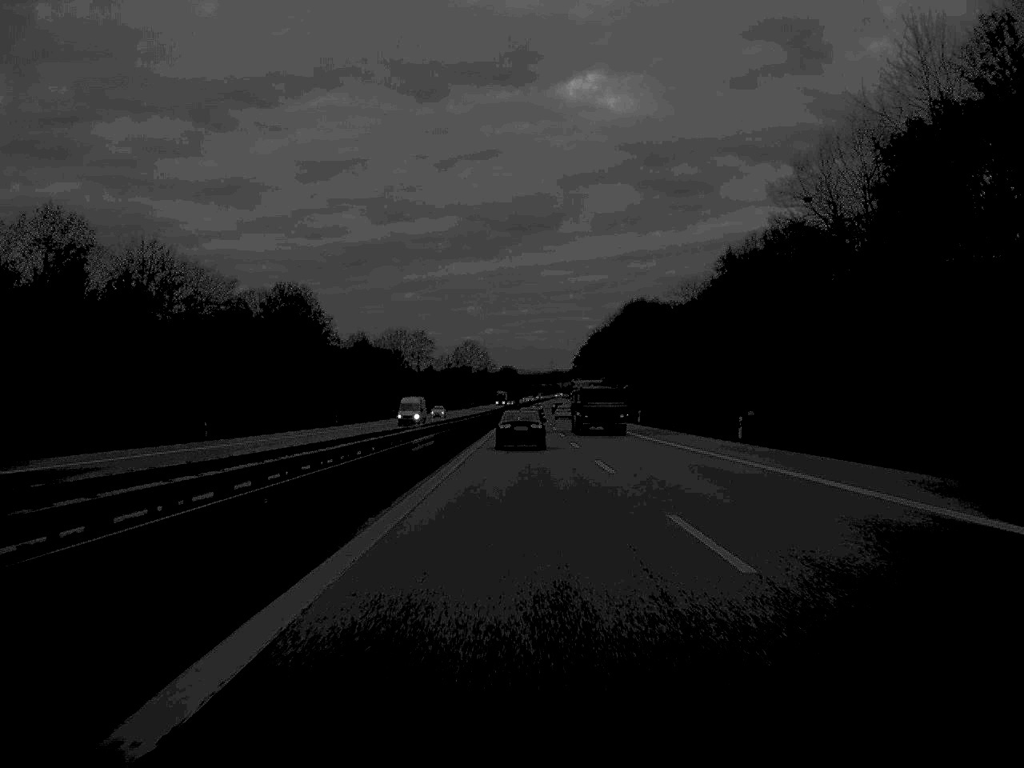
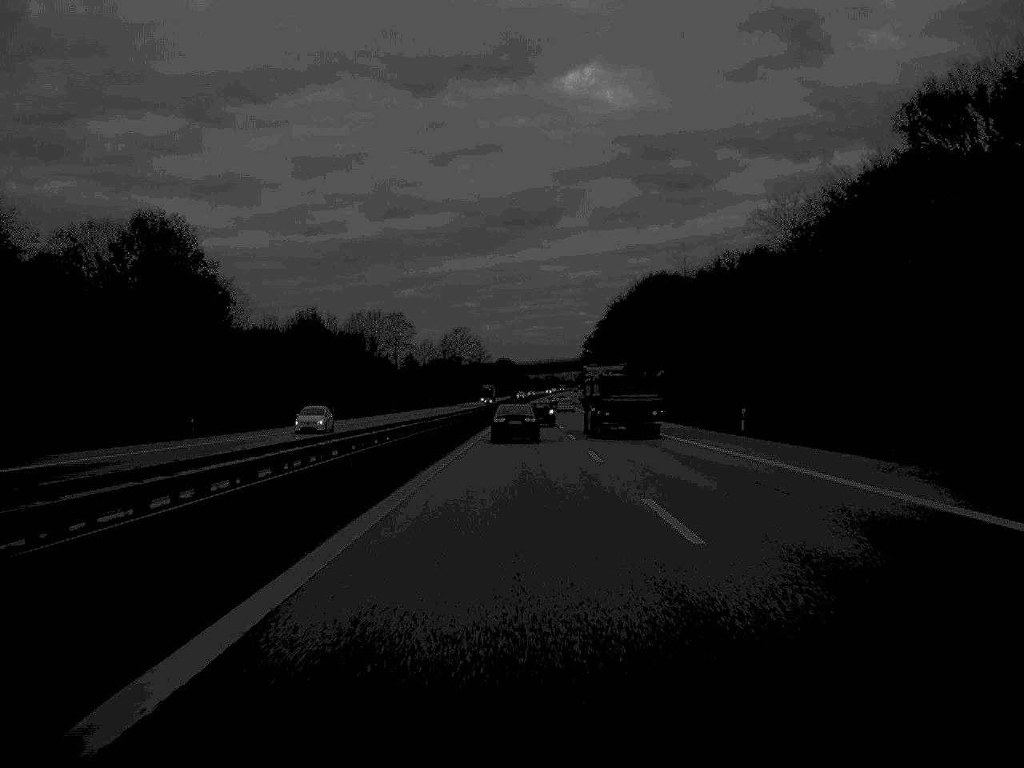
(0.0, +51.6) m; 0°
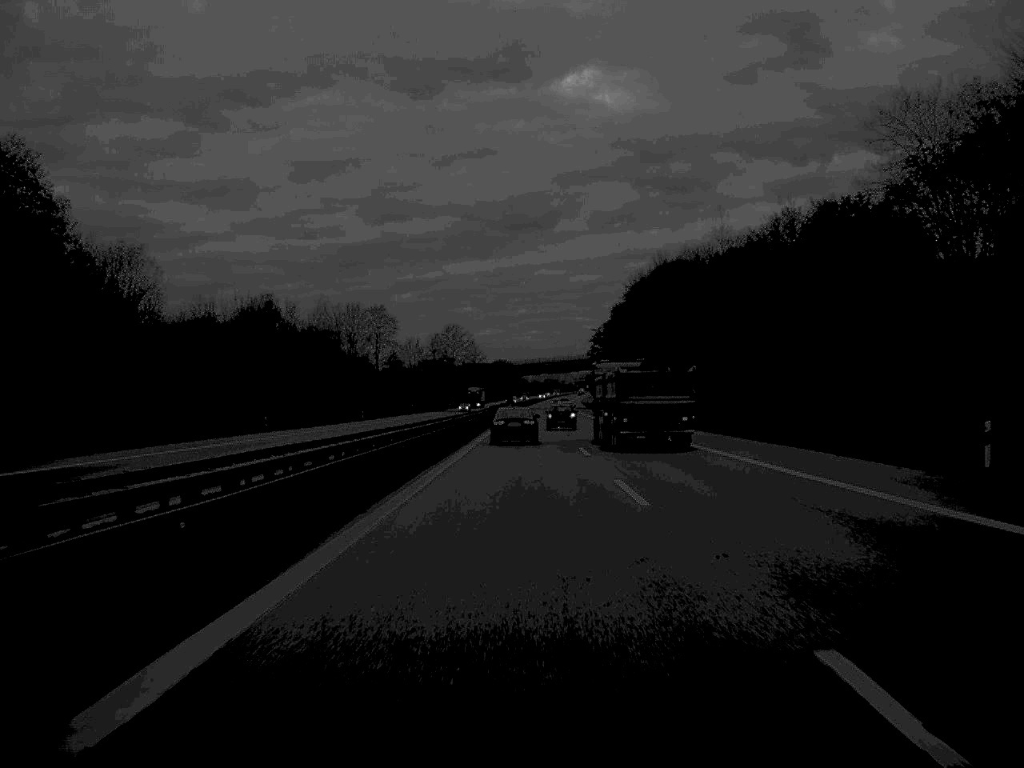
(0.0, +30.0) m; 0°
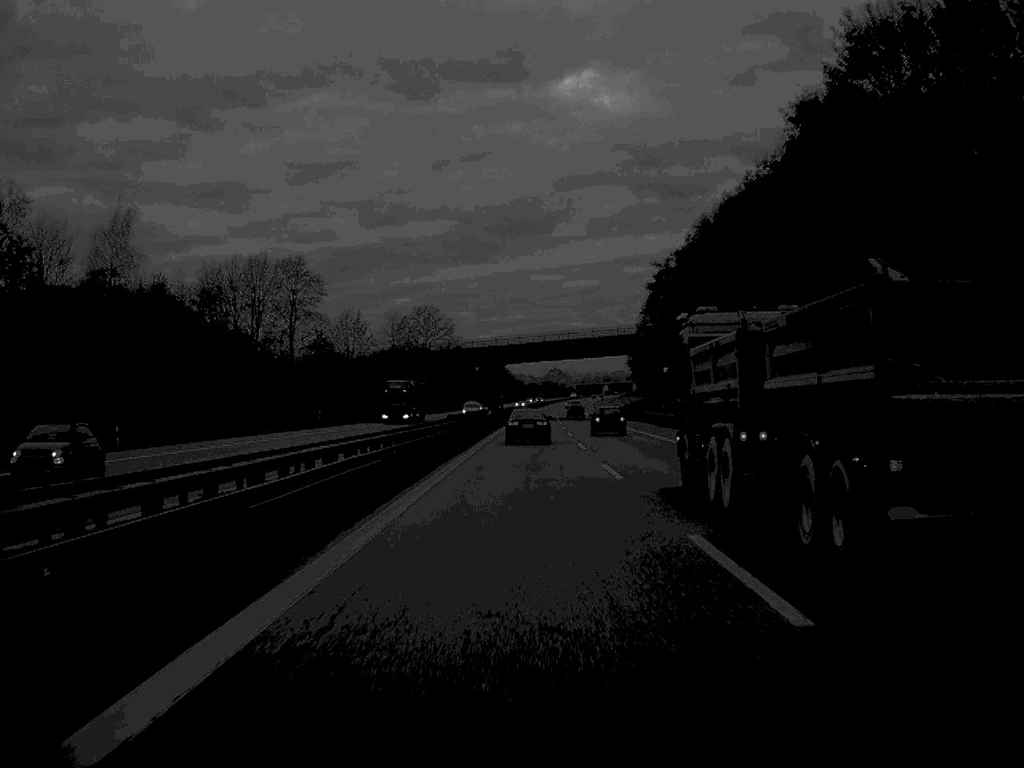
(0.0, +83.1) m; 0°
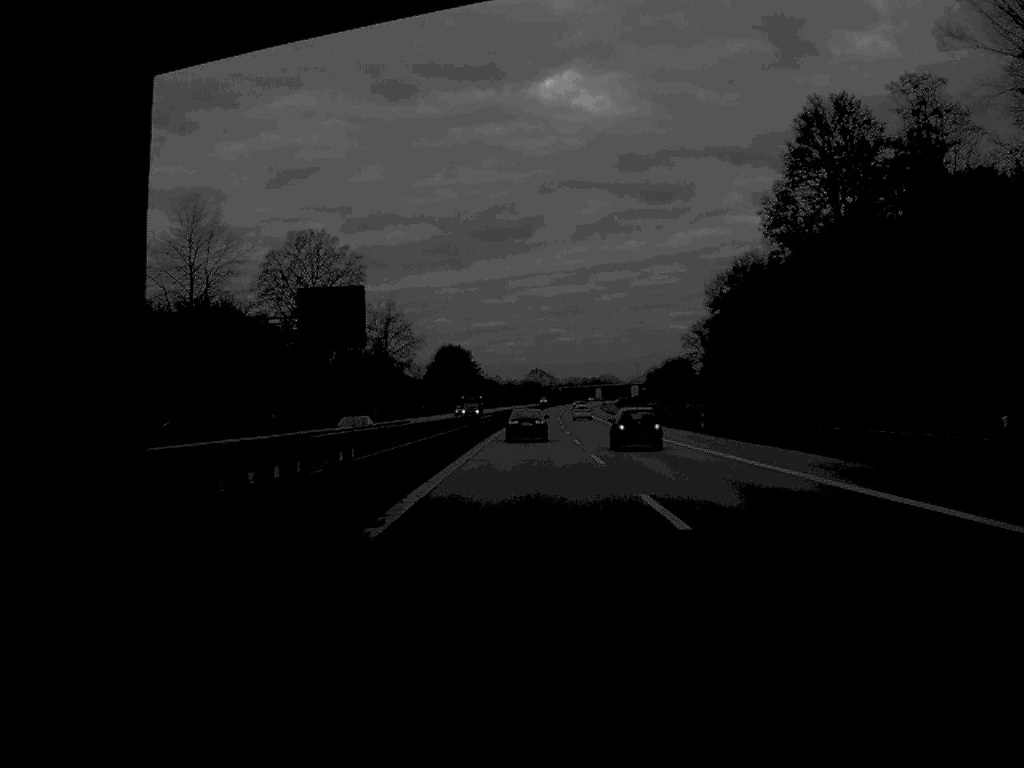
(+1.1, +120.4) m; +1°
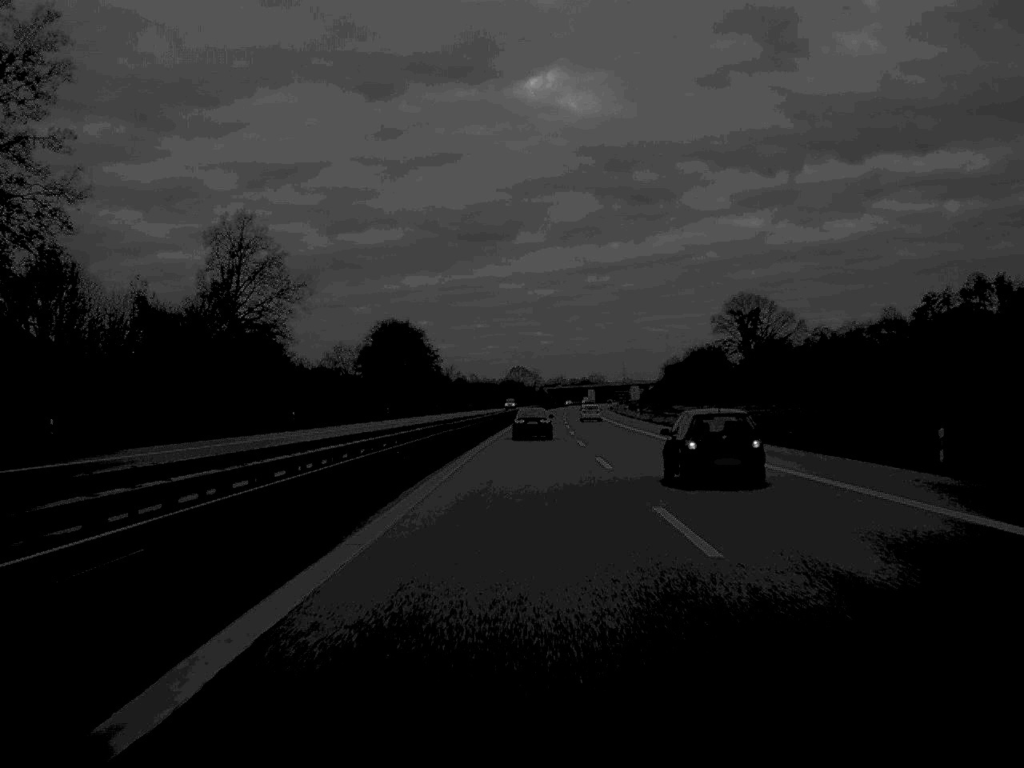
(+0.7, +93.0) m; +1°
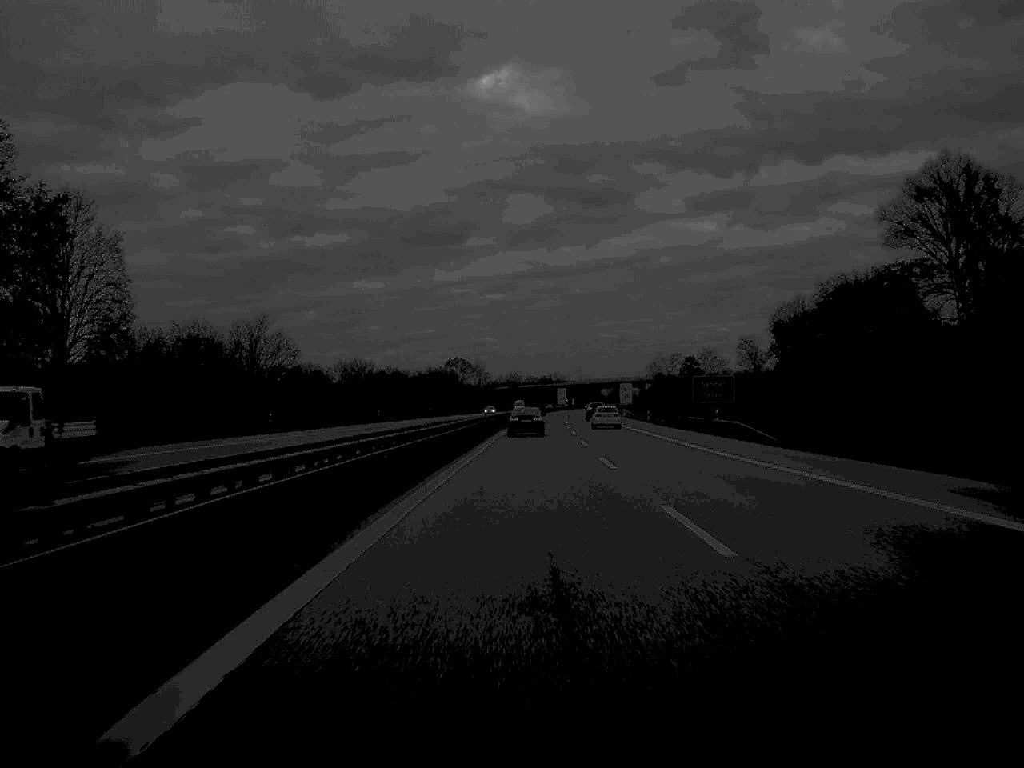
(+2.9, +162.4) m; +2°
